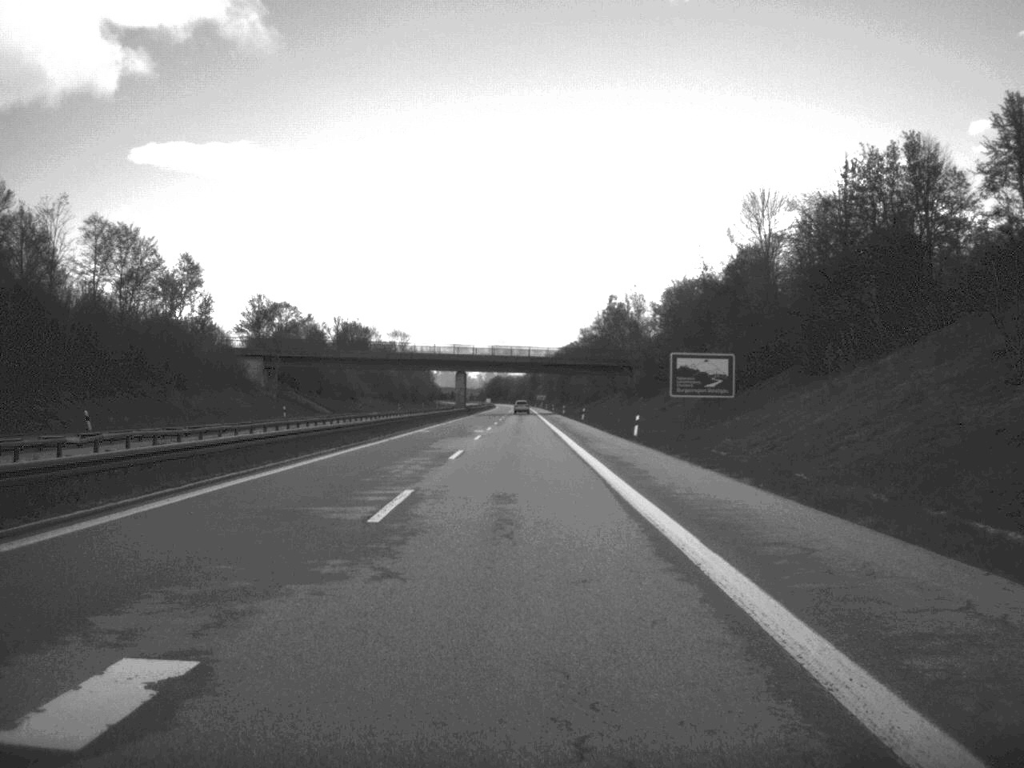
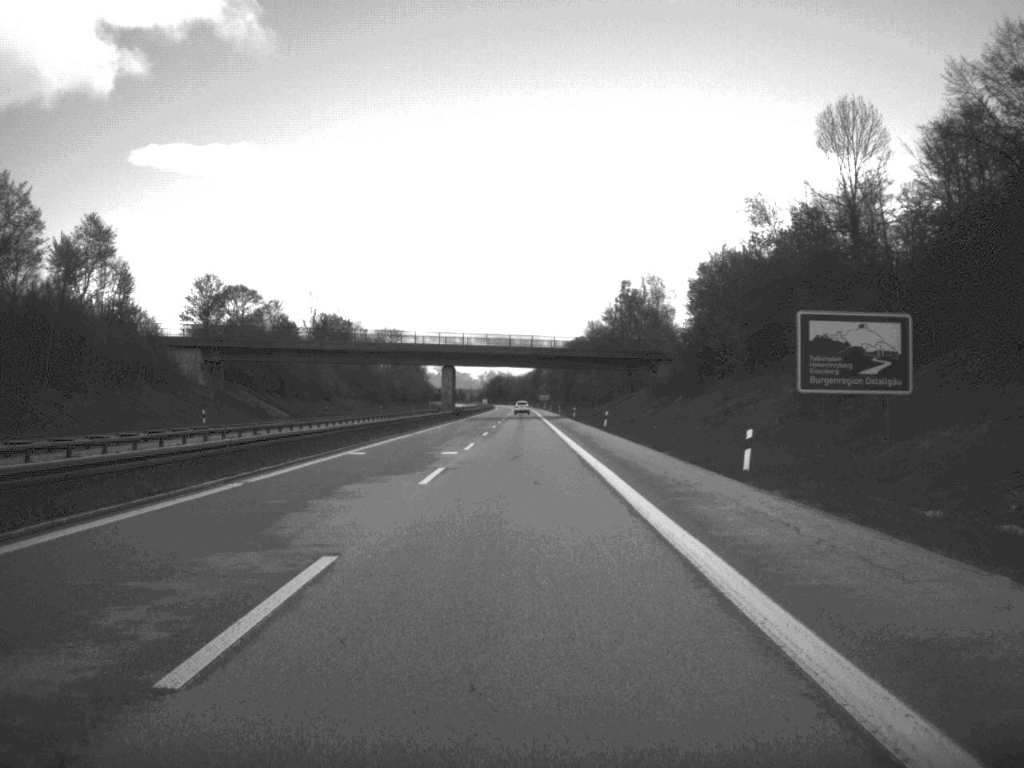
(0.0, +27.2) m; 0°
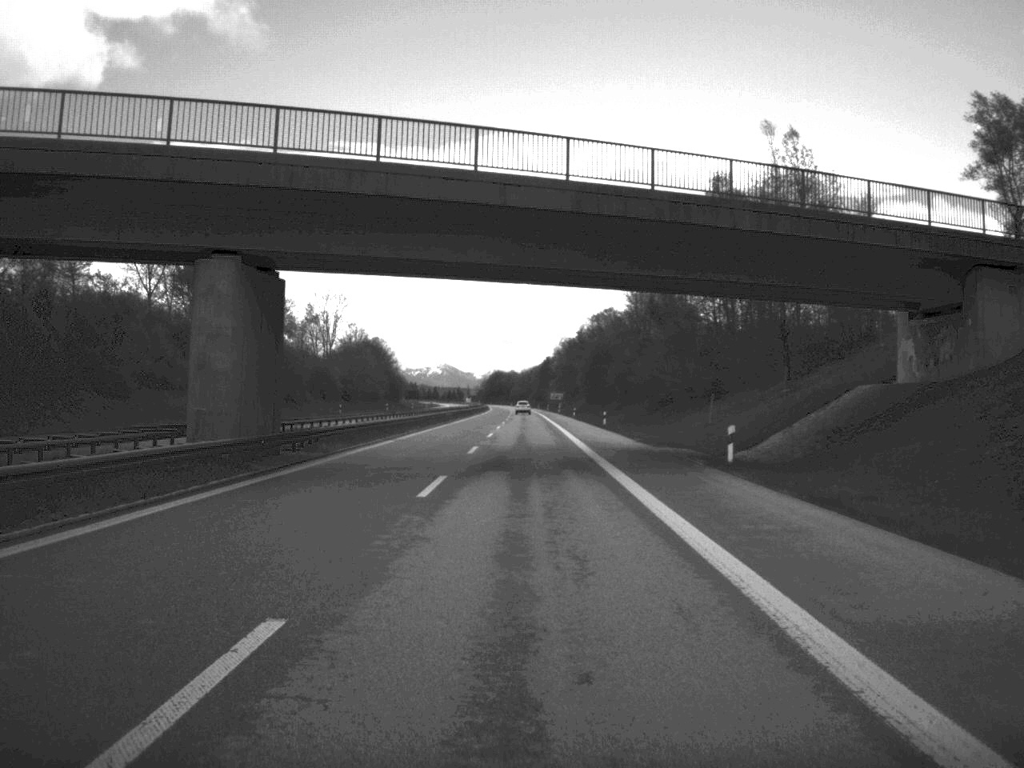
(-0.3, +91.9) m; 0°
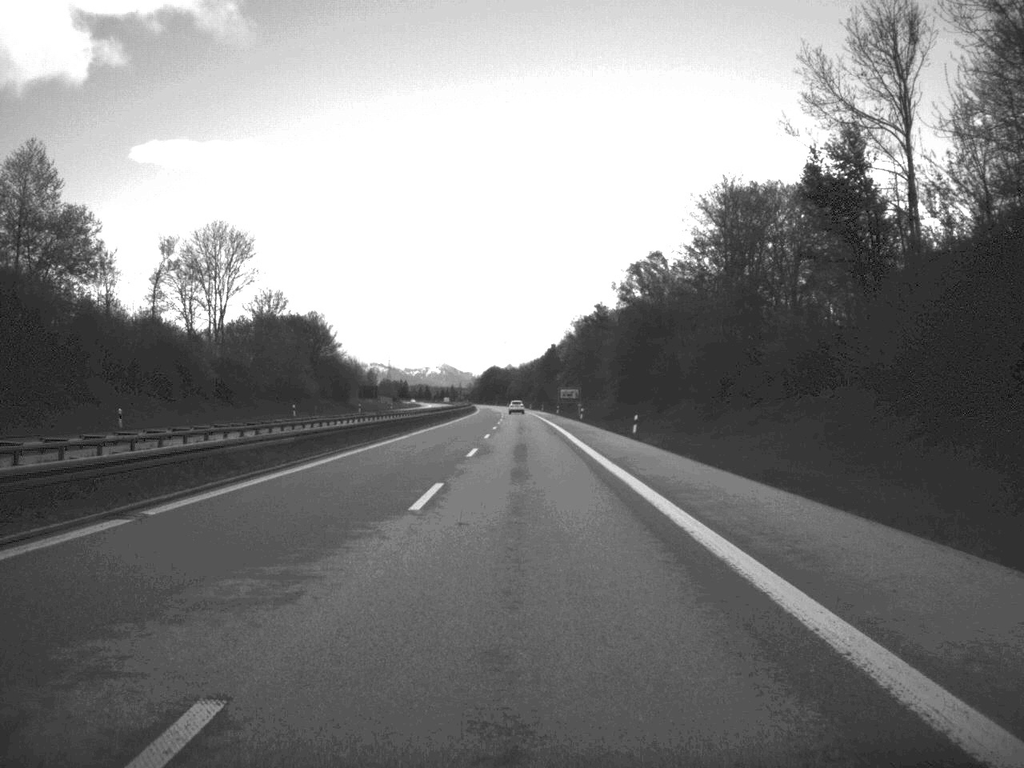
(0.0, +73.2) m; 0°
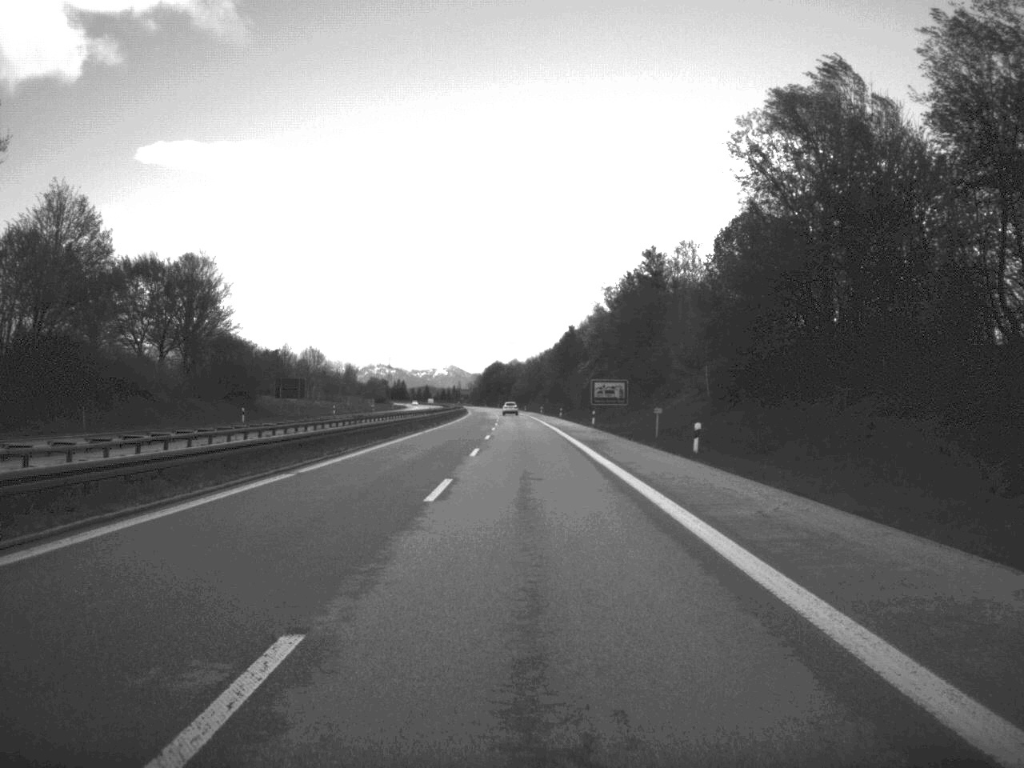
(-0.2, +68.9) m; 0°
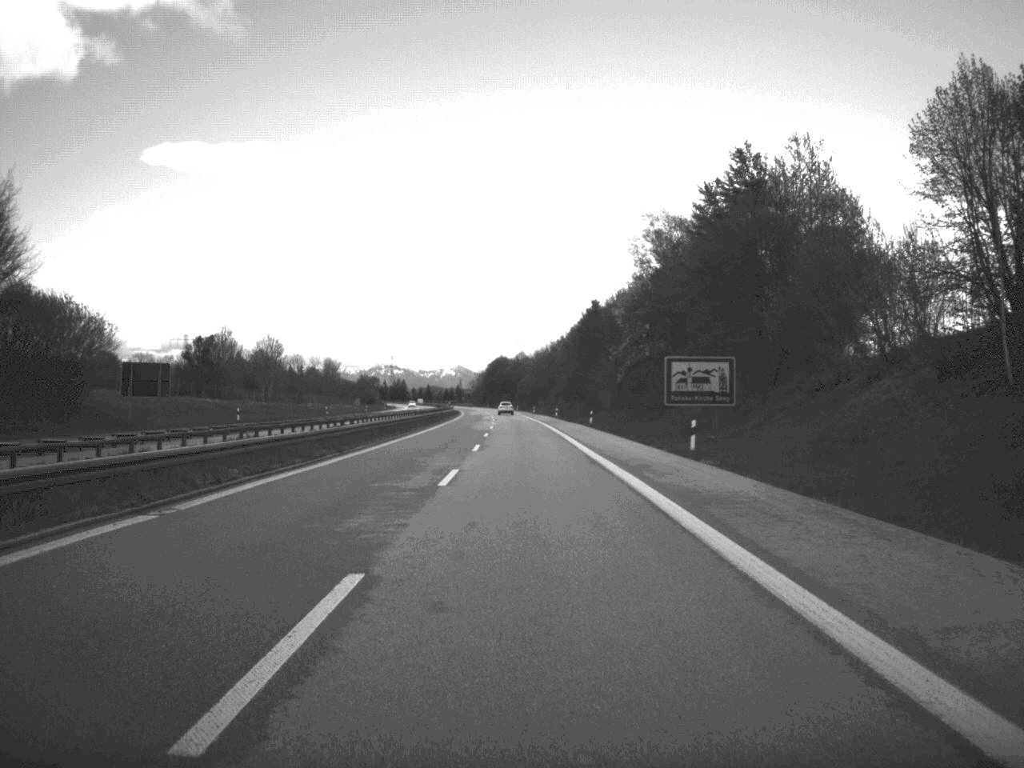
(-0.2, +49.7) m; 0°
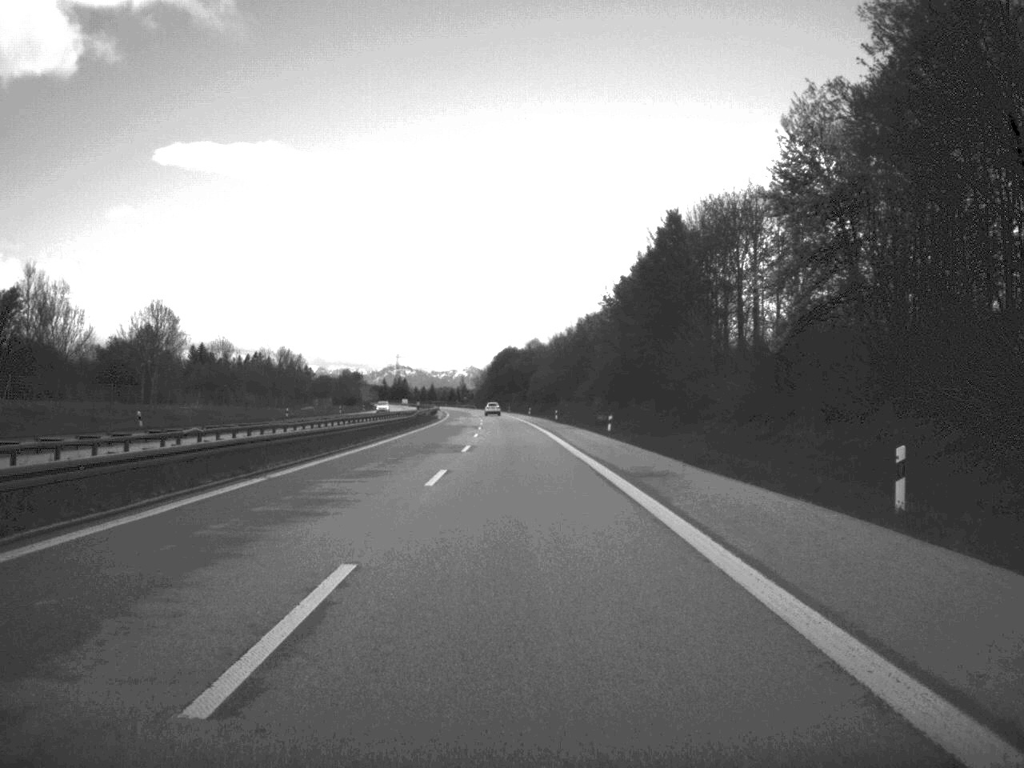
(-0.4, +70.5) m; -1°
